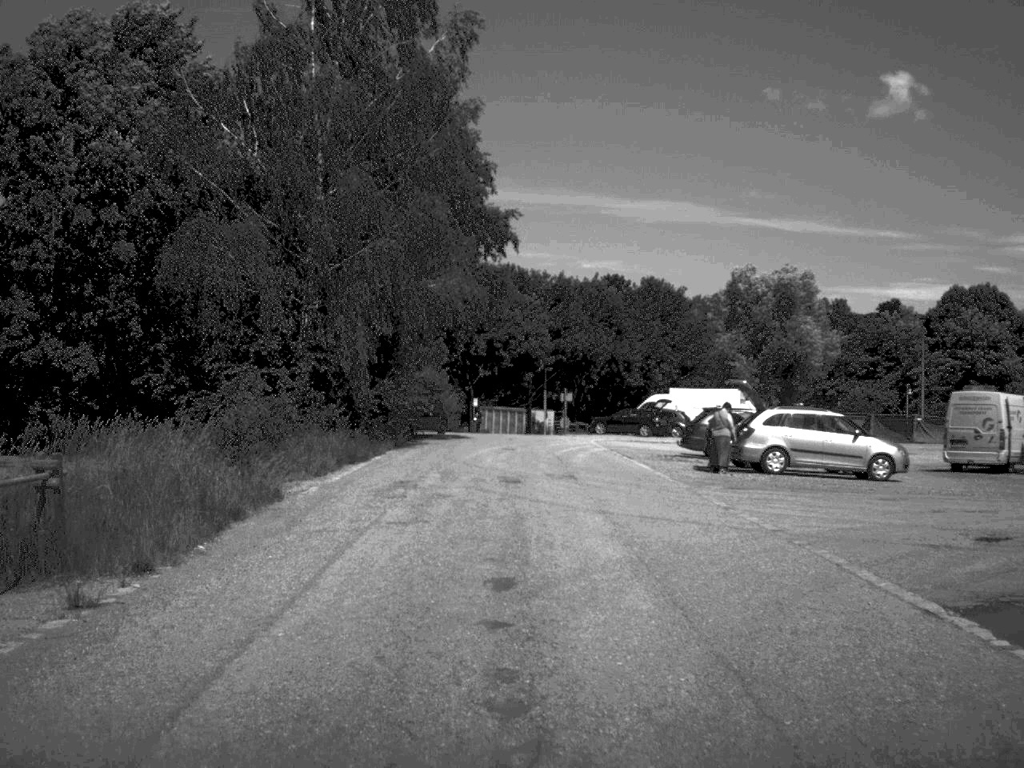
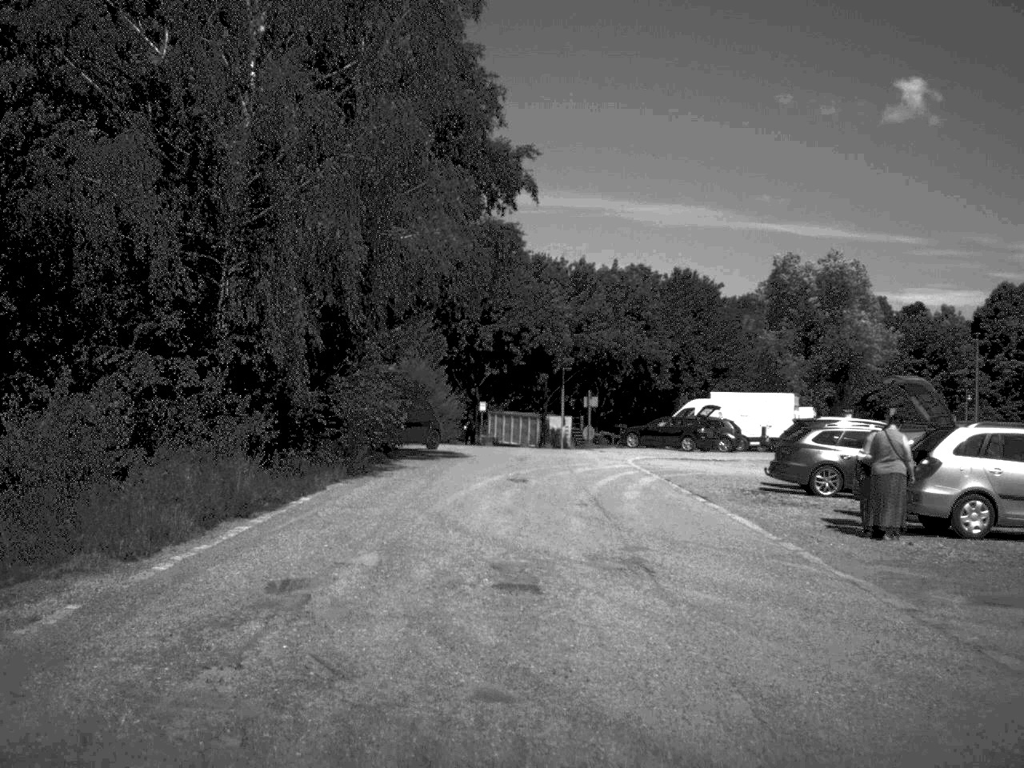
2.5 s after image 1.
(-0.1, +11.9) m; -1°
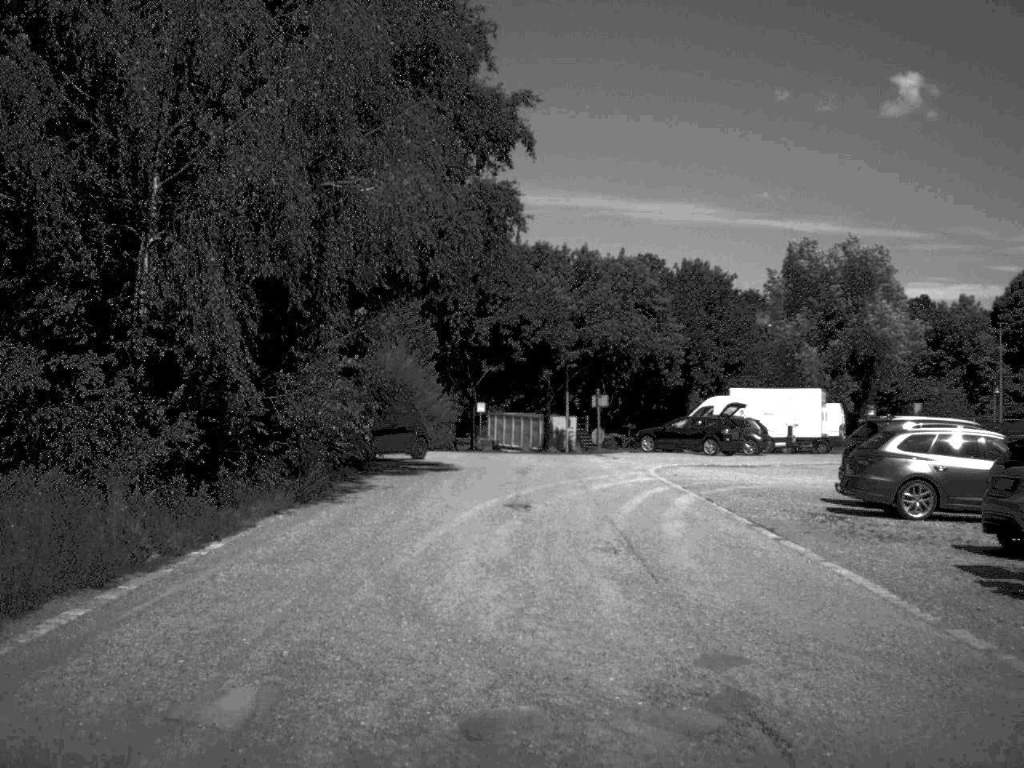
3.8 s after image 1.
(0.0, +5.8) m; 0°
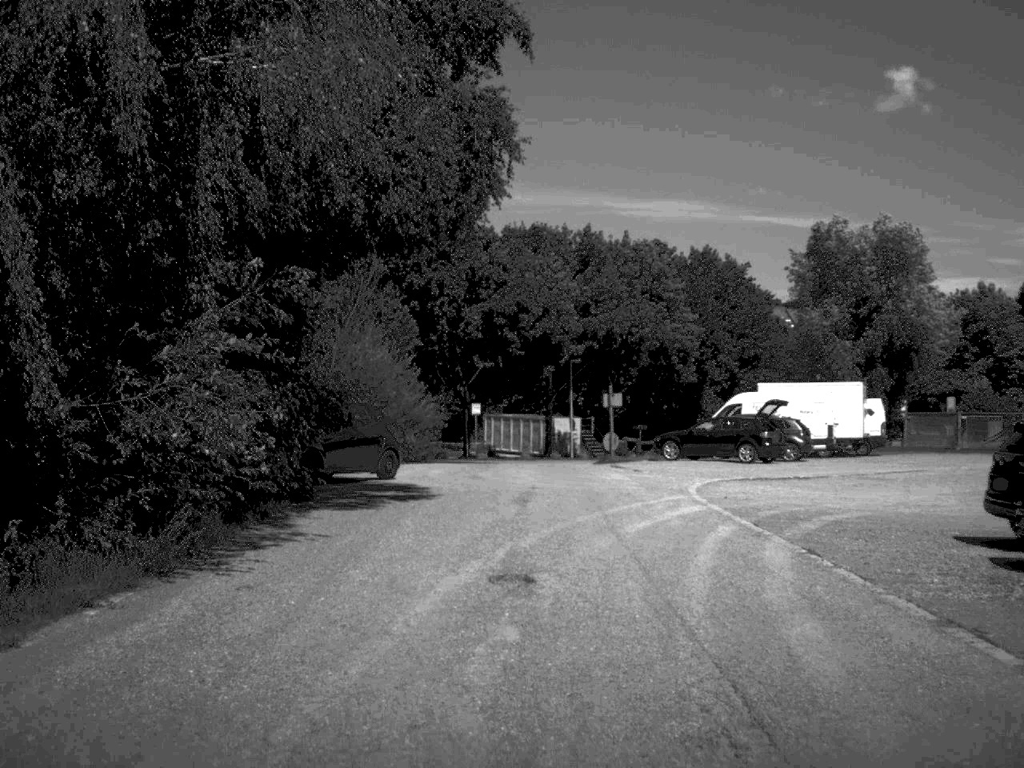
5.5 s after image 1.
(0.0, +7.5) m; 0°
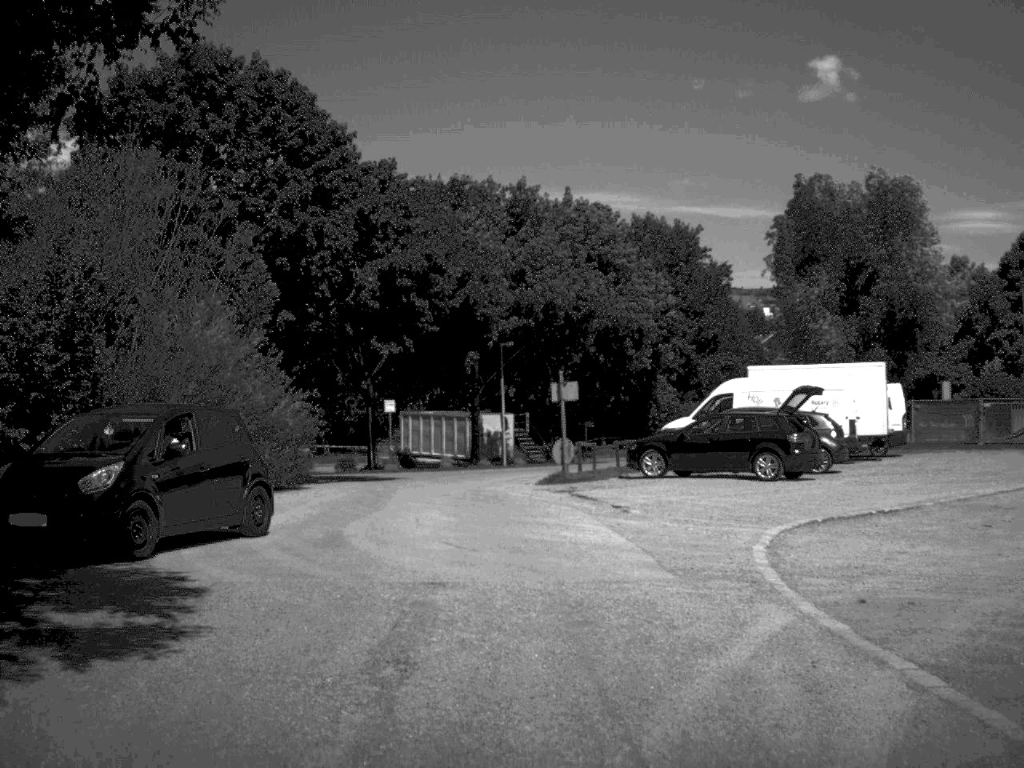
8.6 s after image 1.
(+0.2, +12.5) m; +3°
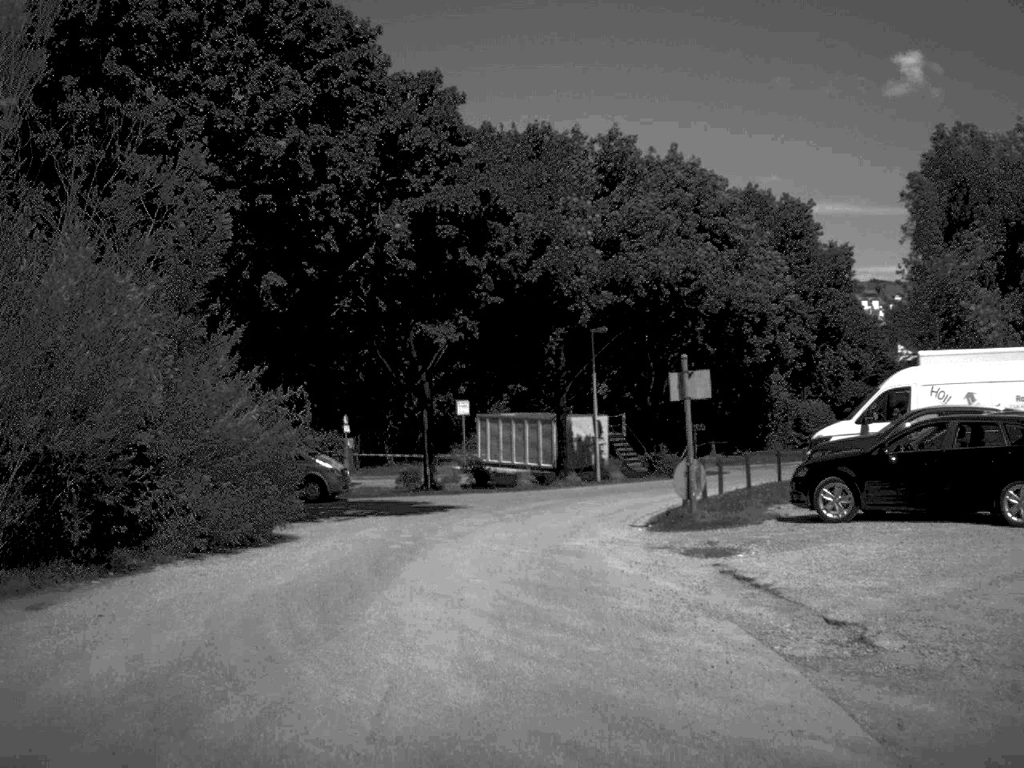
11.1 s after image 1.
(-0.1, +10.0) m; -5°
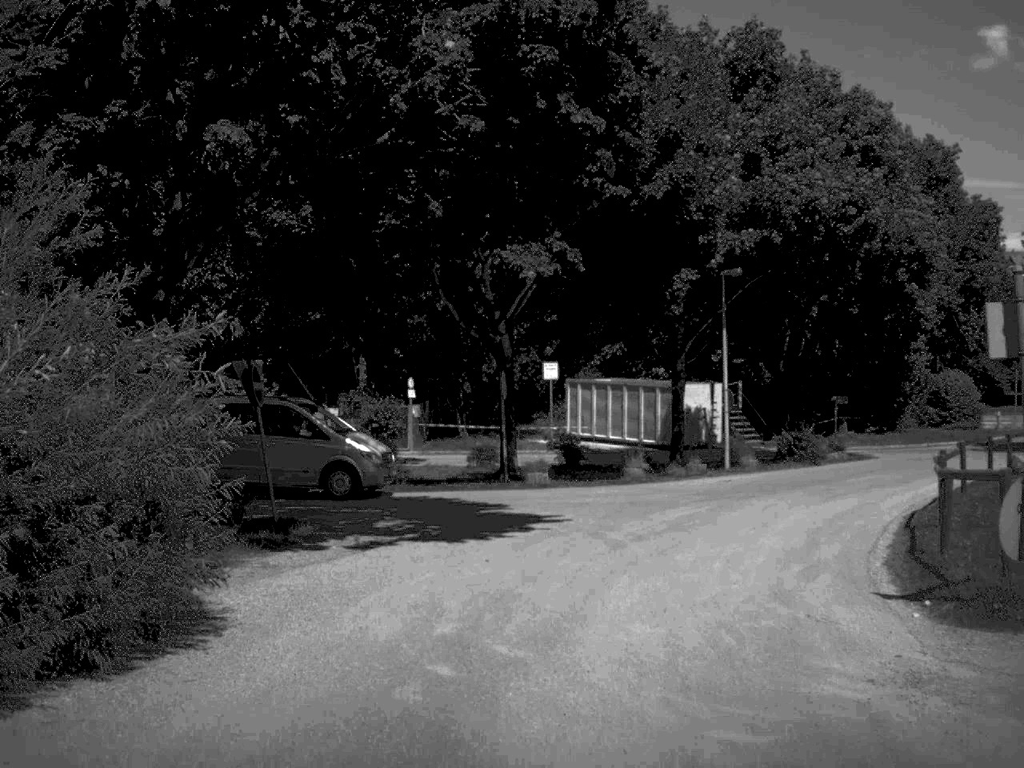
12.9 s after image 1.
(-0.5, +9.4) m; -4°
